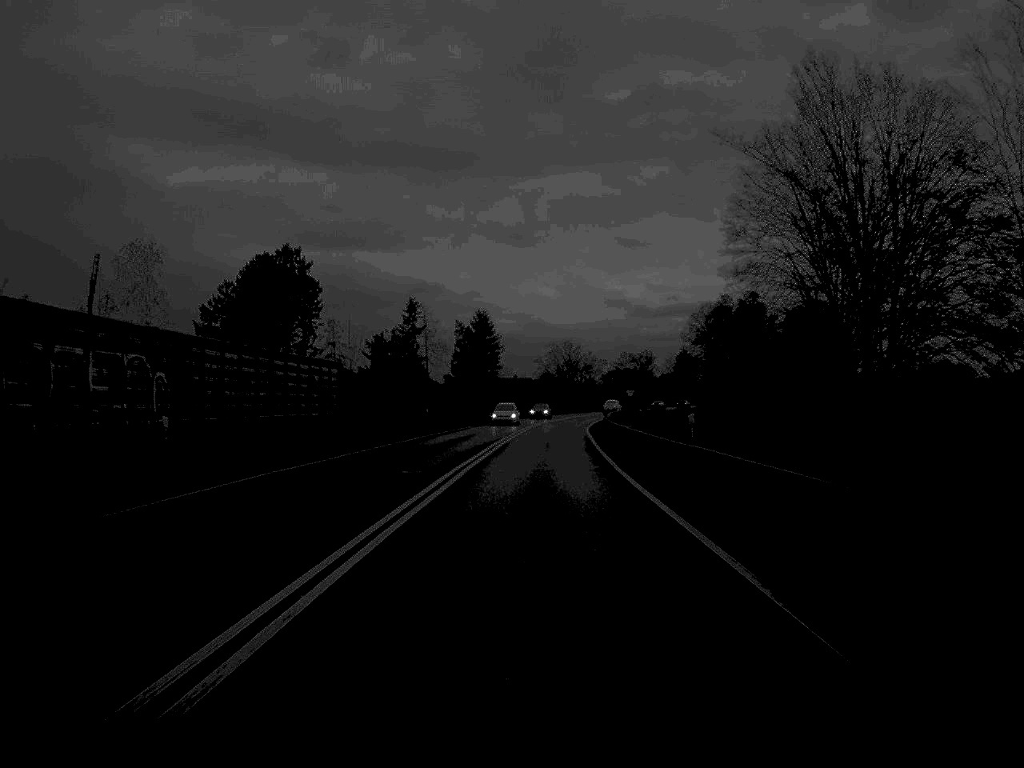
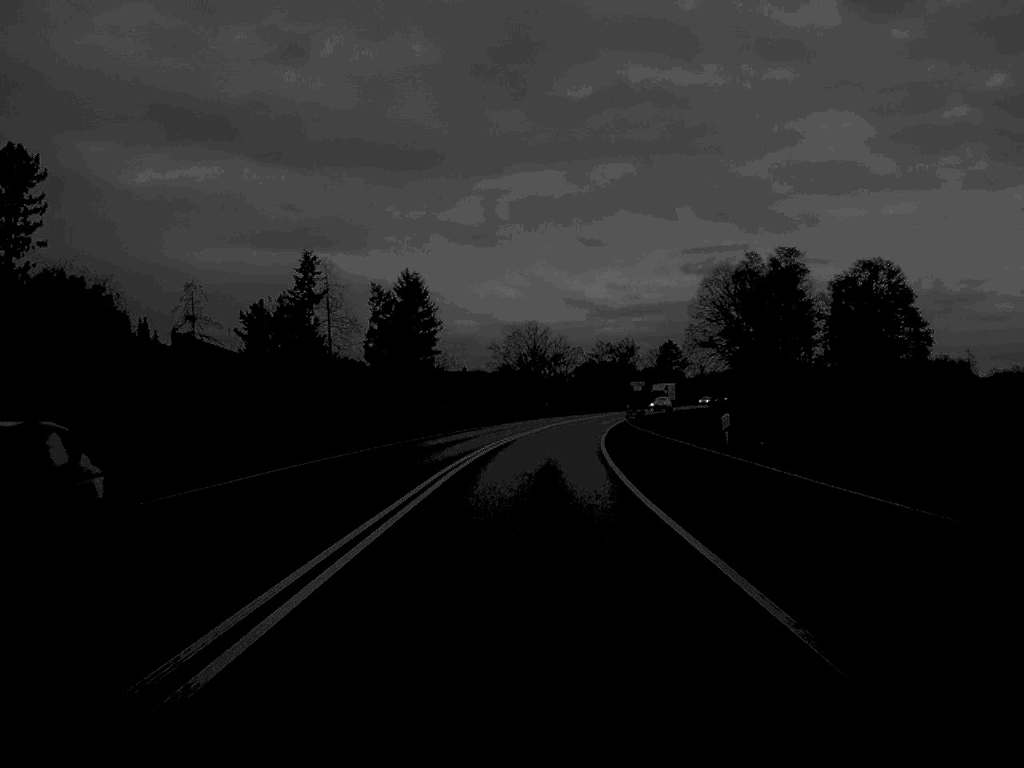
(+1.0, +52.9) m; +2°
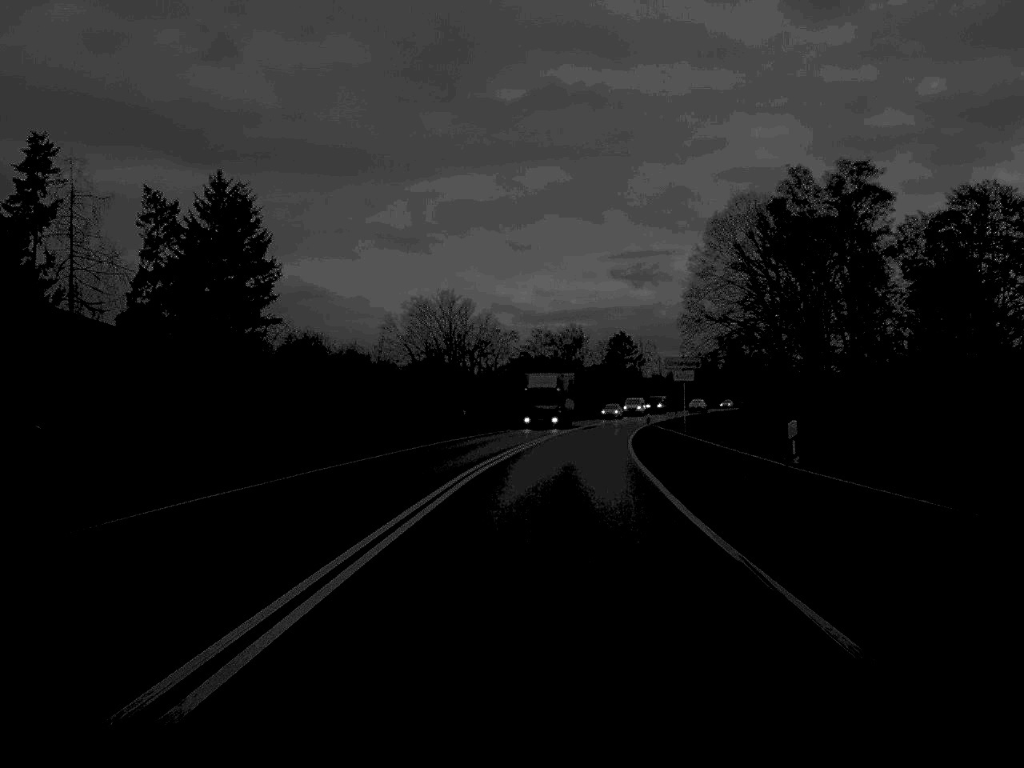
(+1.2, +52.8) m; +3°
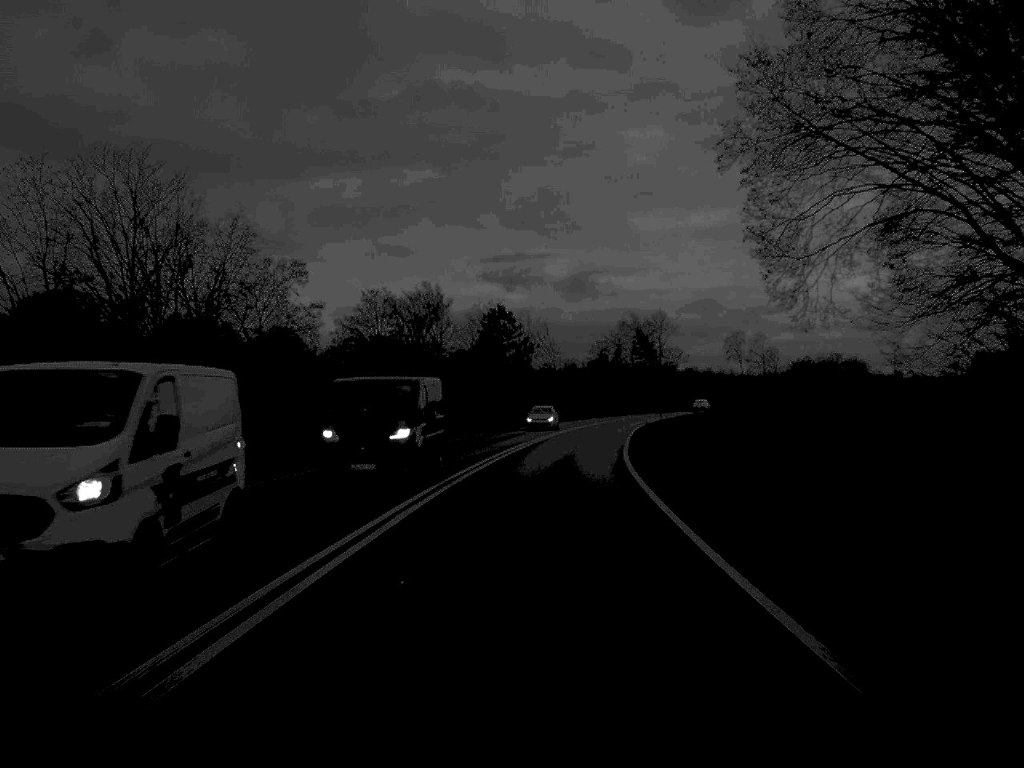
(+3.6, +65.8) m; +6°
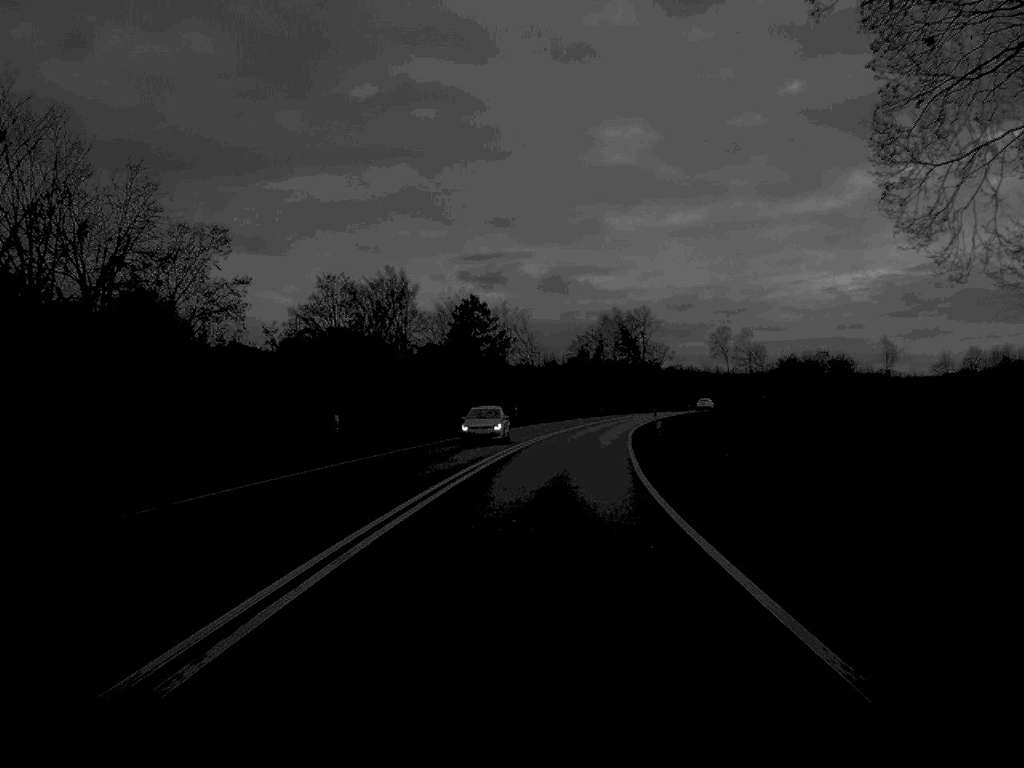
(+0.1, +12.5) m; +1°
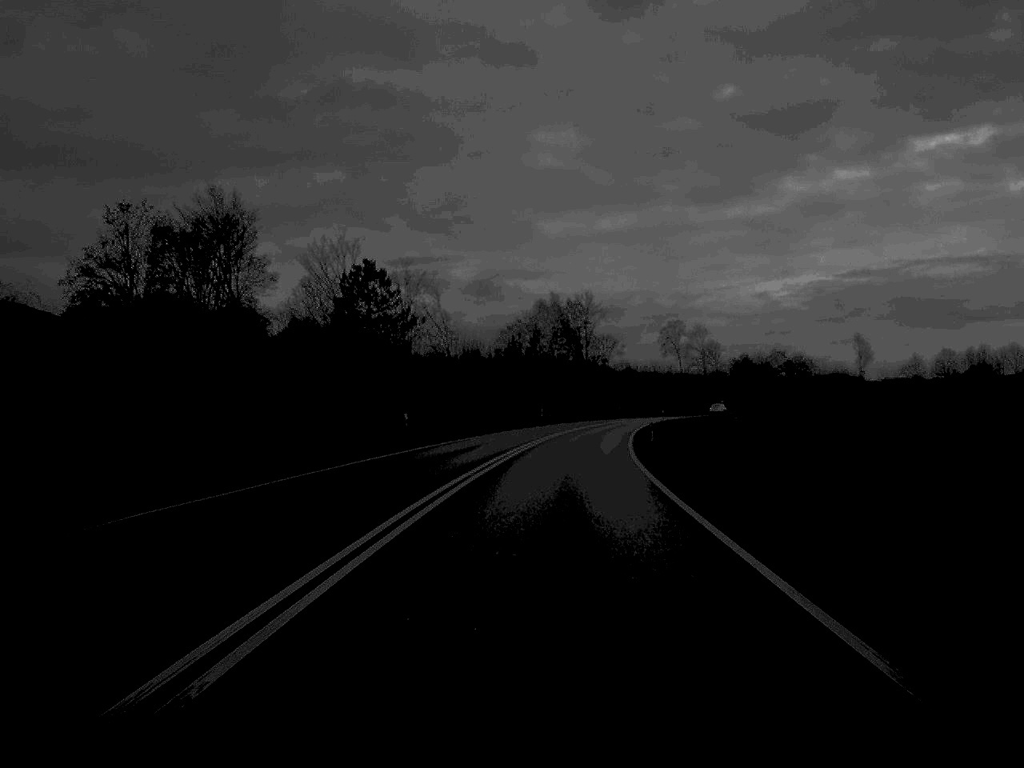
(+1.1, +38.0) m; +3°
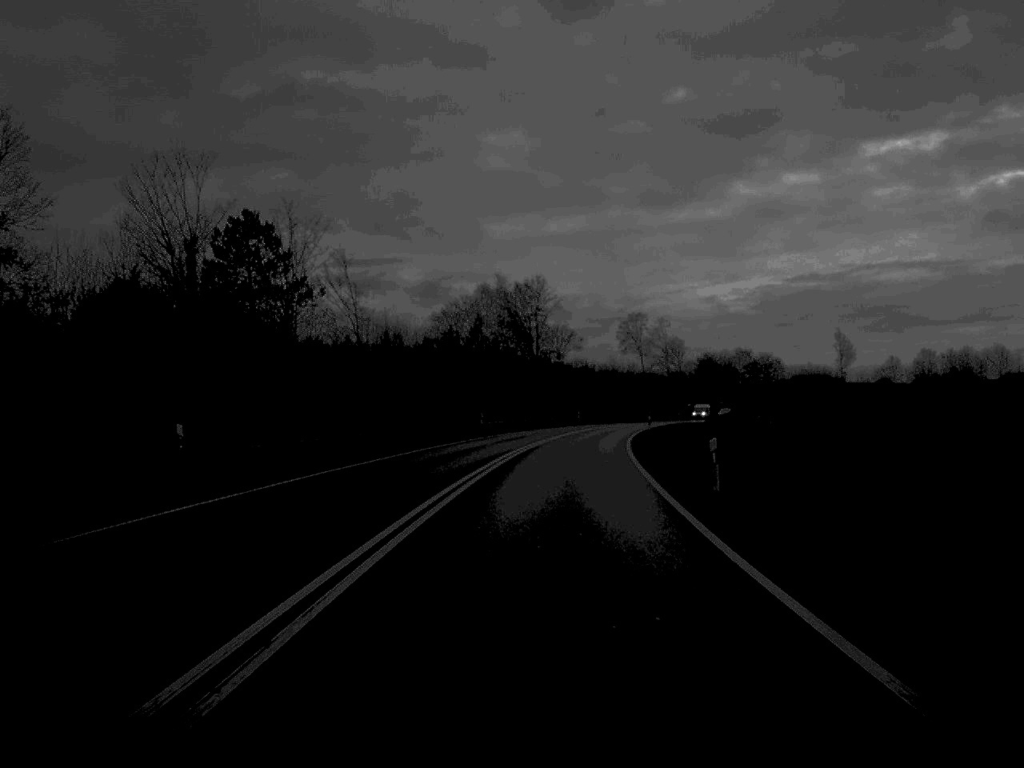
(+0.6, +27.3) m; +2°
